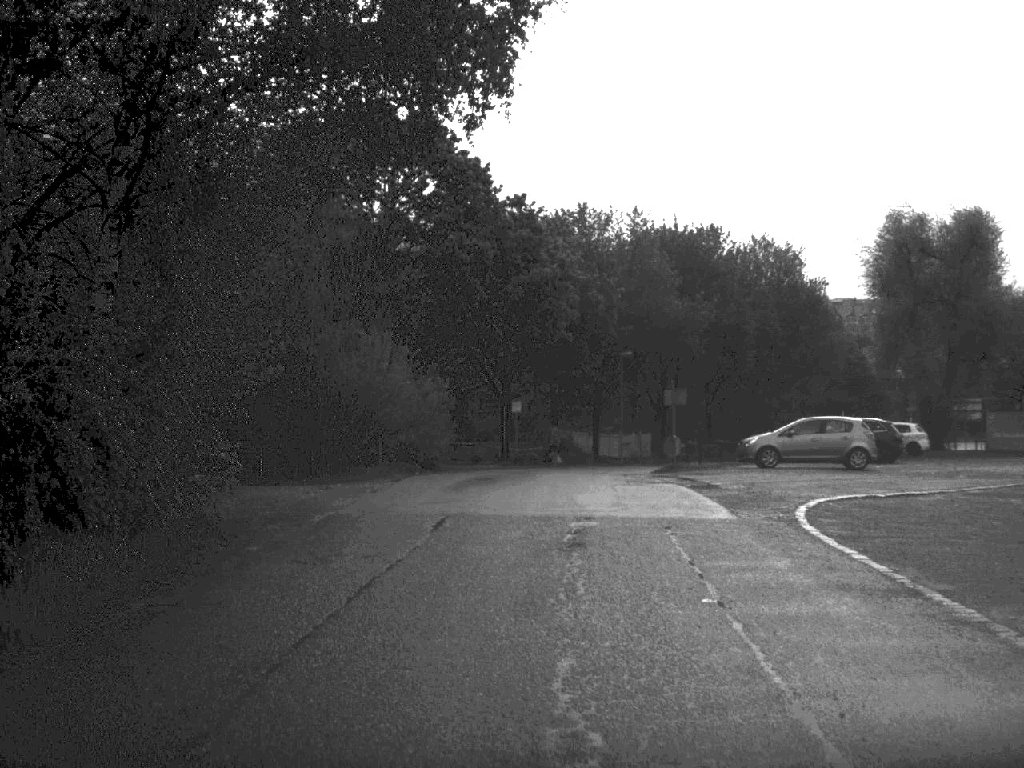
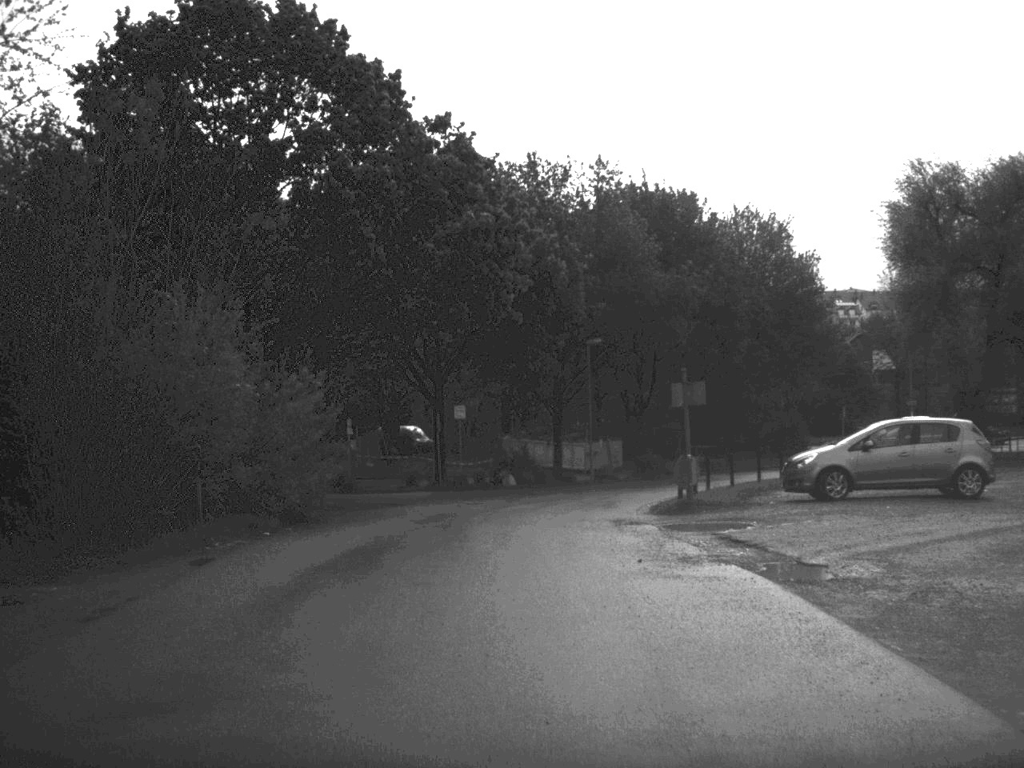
(+0.3, +12.6) m; +2°
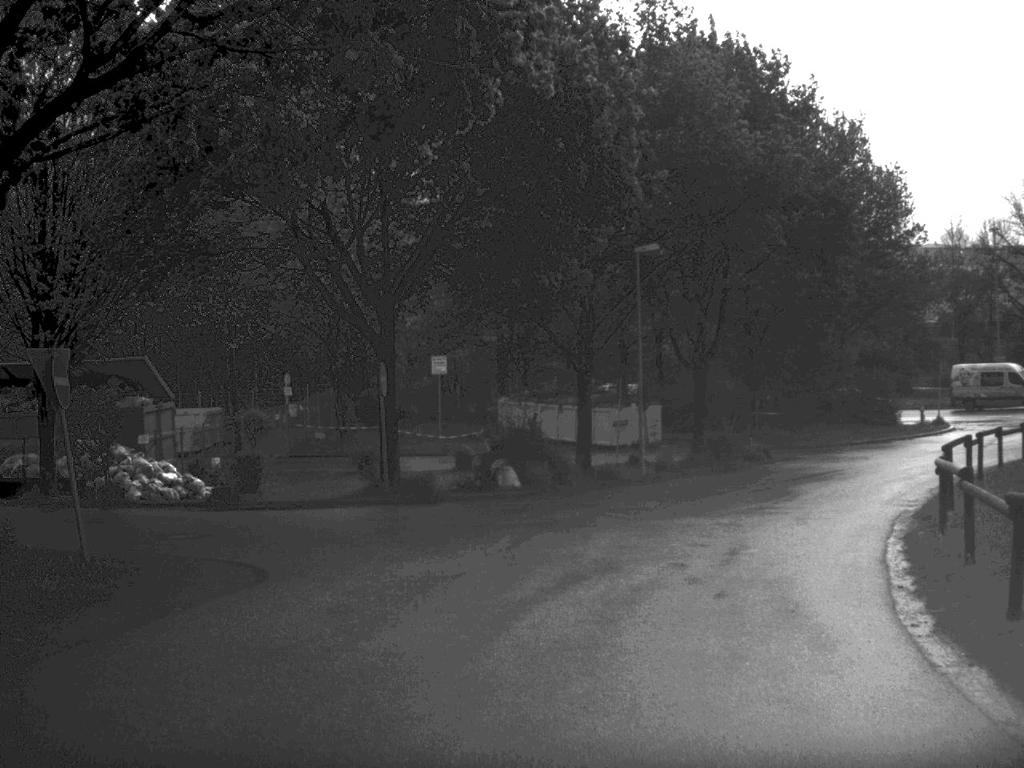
(-0.3, +17.2) m; 0°
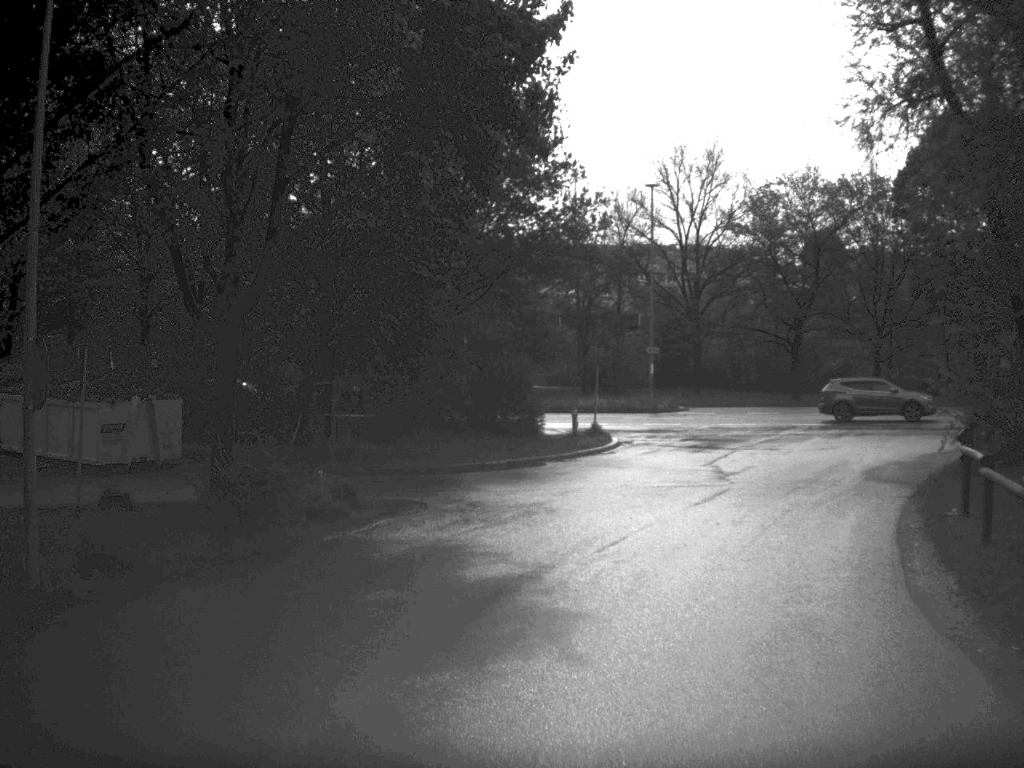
(+2.5, +17.1) m; +19°
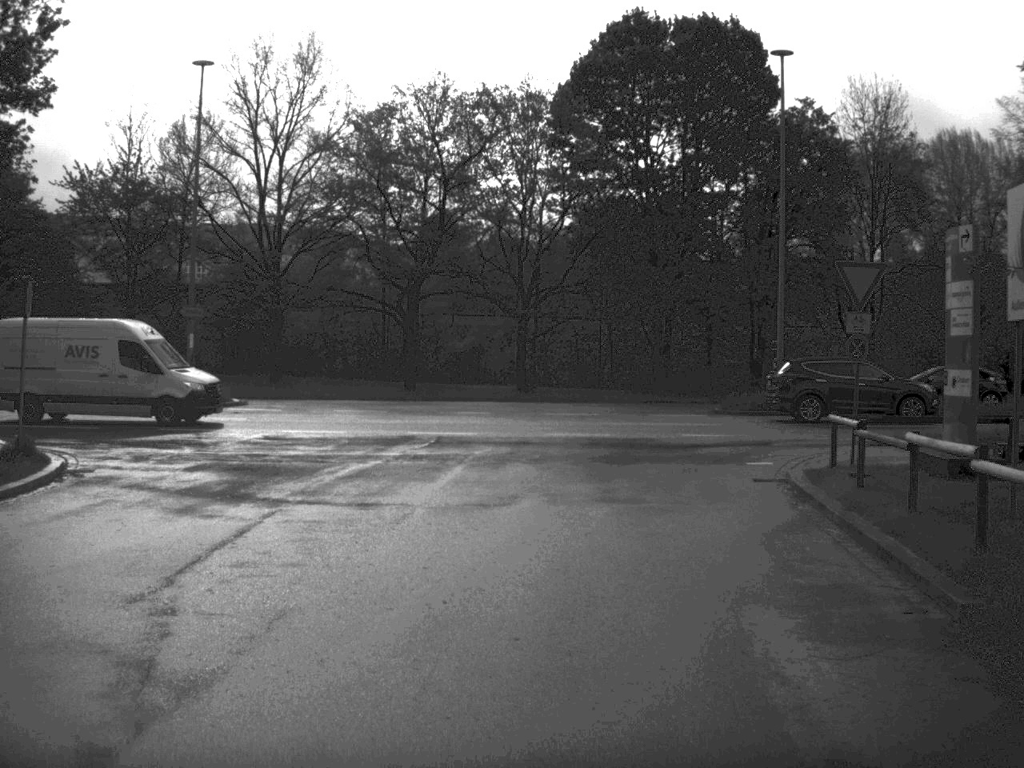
(+3.5, +19.7) m; +17°
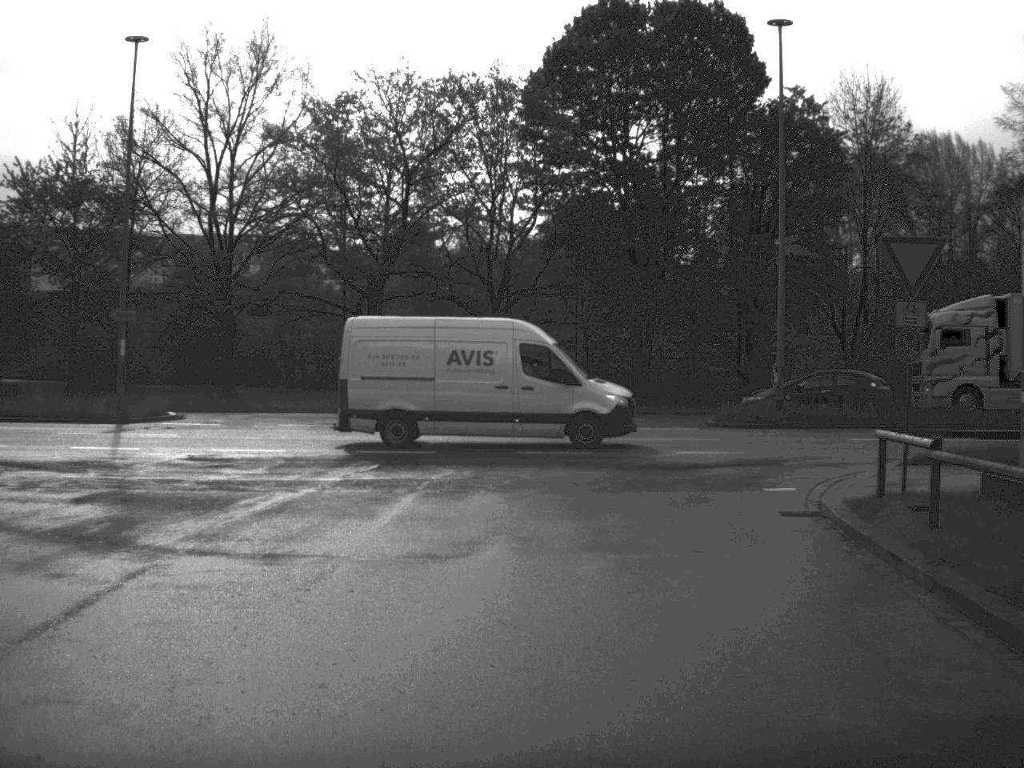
(0.0, +4.0) m; +1°
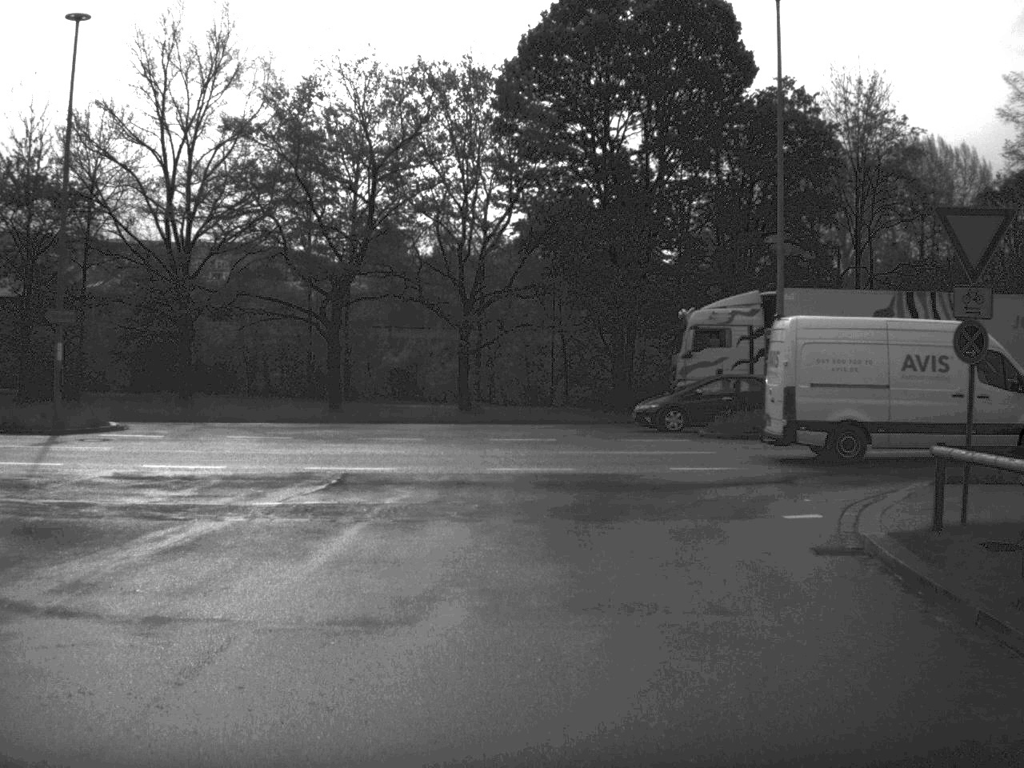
(0.0, +3.0) m; +1°
